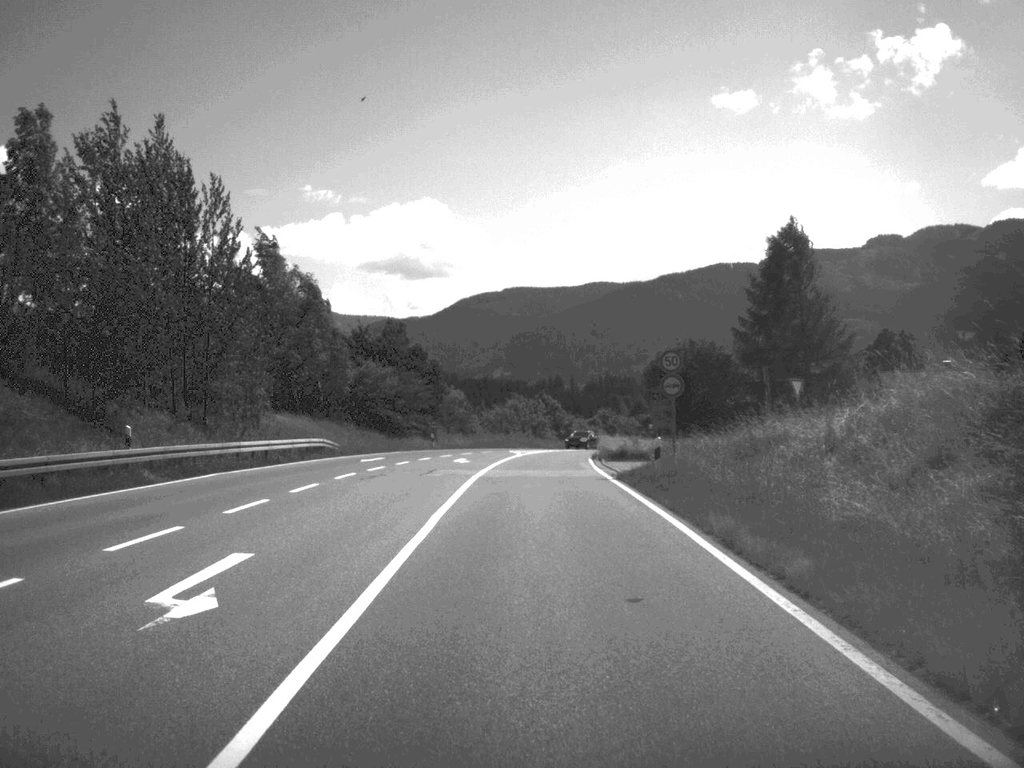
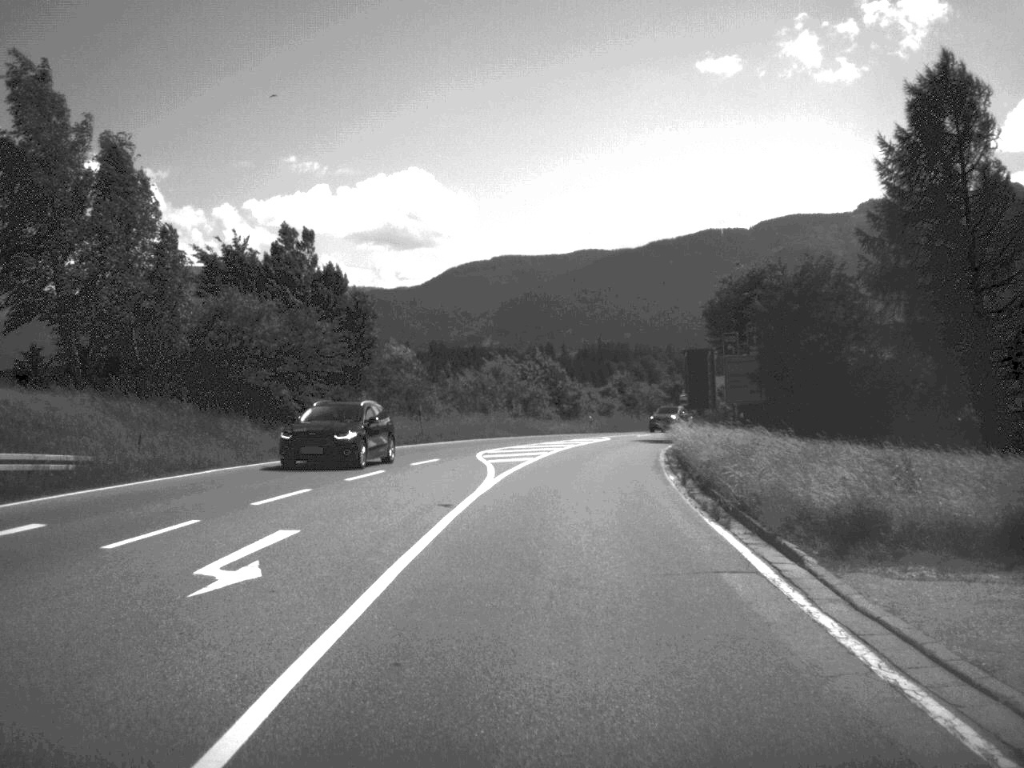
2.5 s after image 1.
(+0.1, +35.3) m; 0°
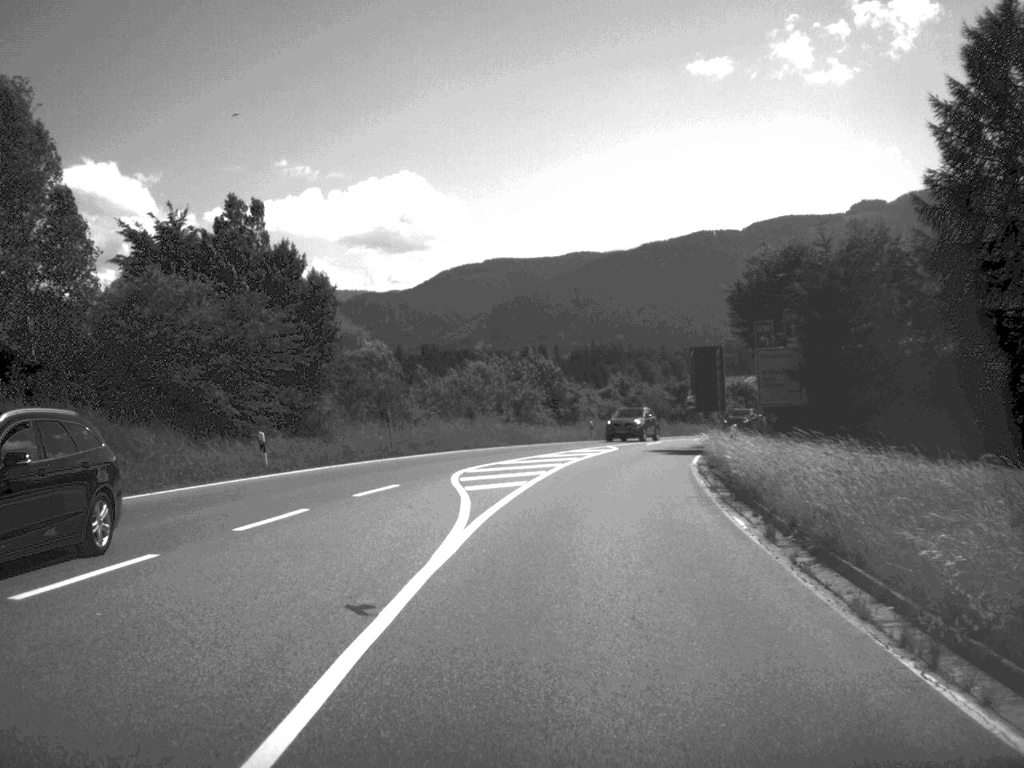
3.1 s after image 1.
(0.0, +8.7) m; 0°
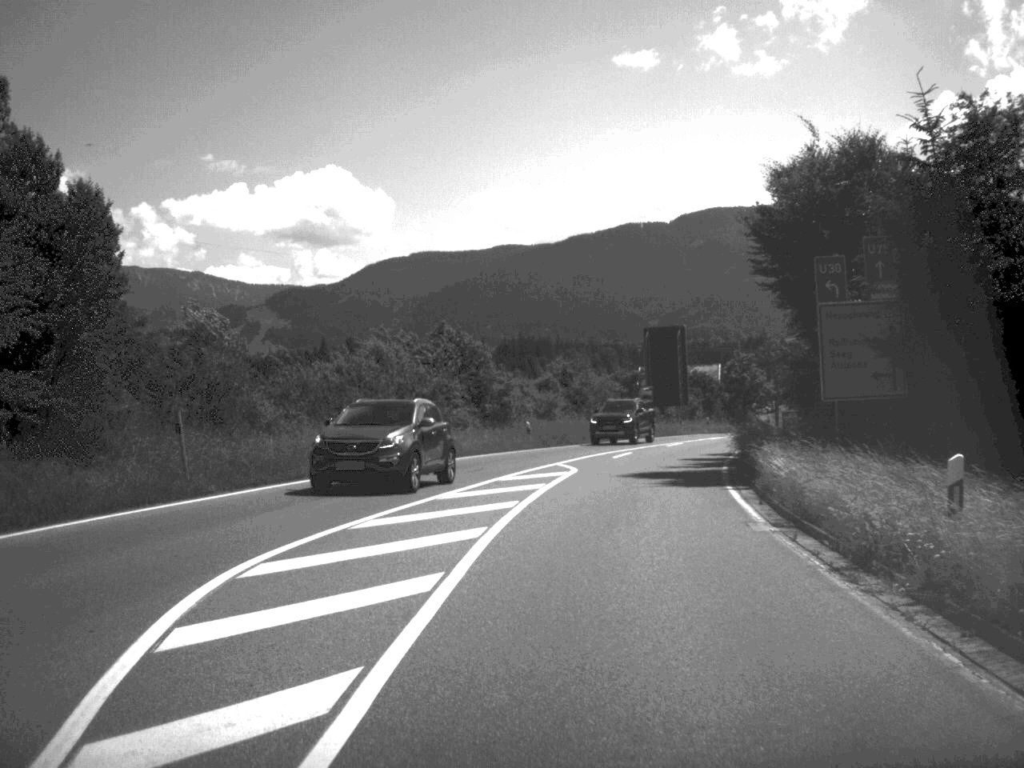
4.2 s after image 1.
(+0.5, +17.7) m; +3°
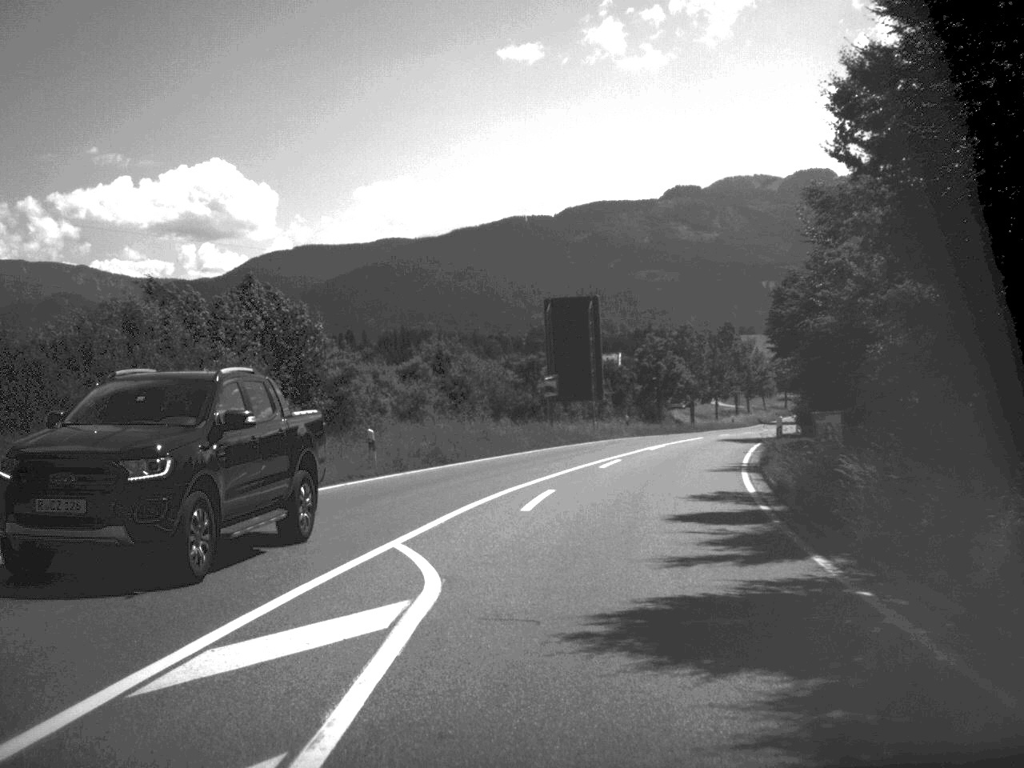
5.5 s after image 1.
(+0.8, +18.7) m; +5°
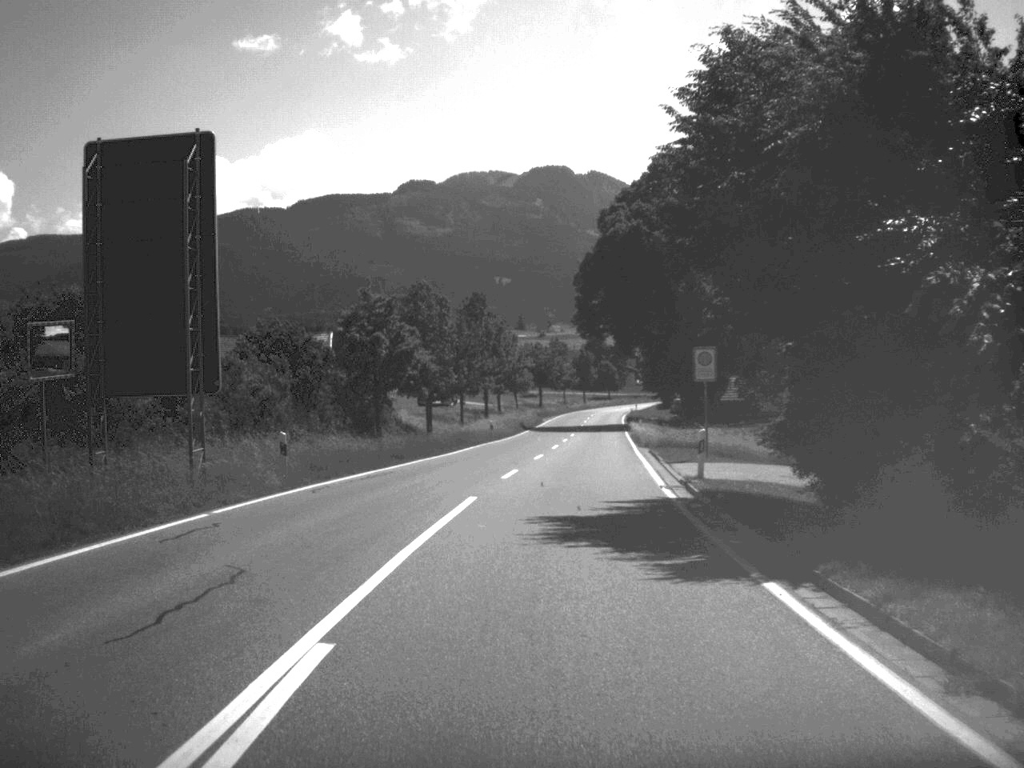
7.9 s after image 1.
(+4.0, +36.5) m; +12°
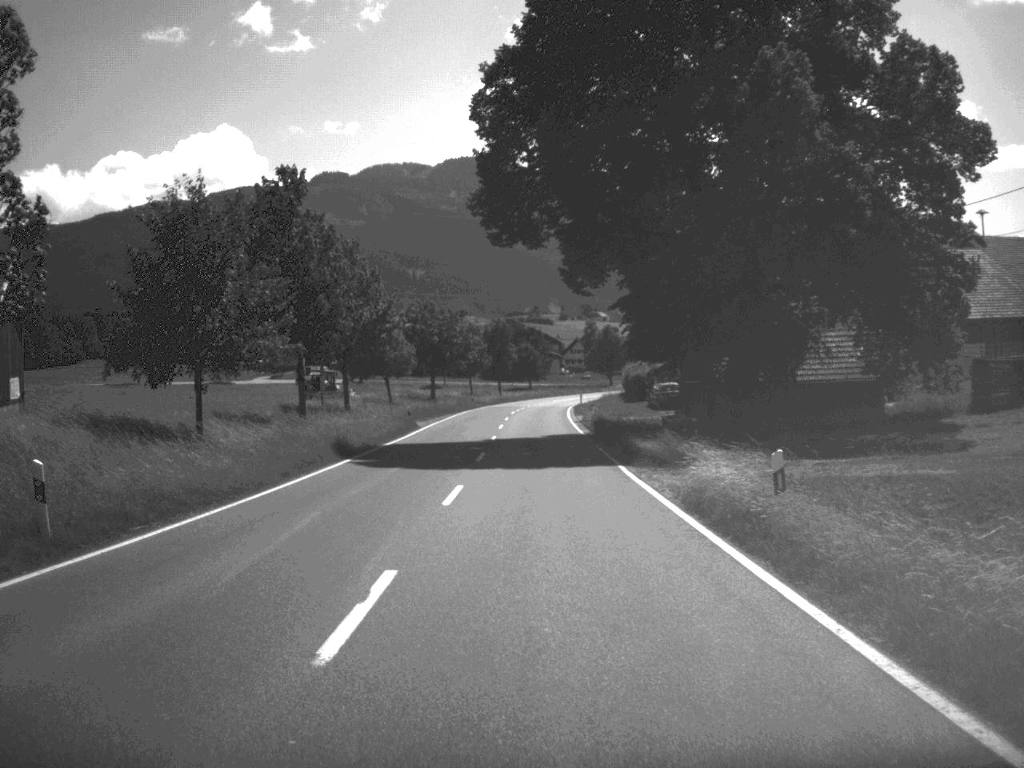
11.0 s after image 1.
(+2.4, +55.3) m; +3°
